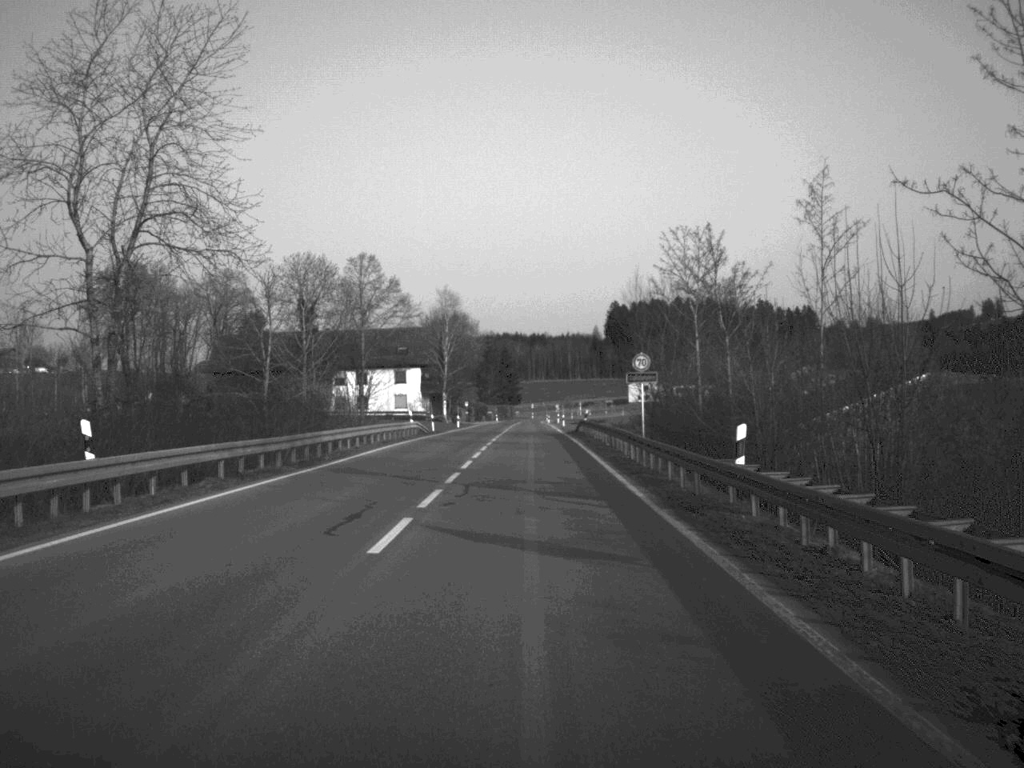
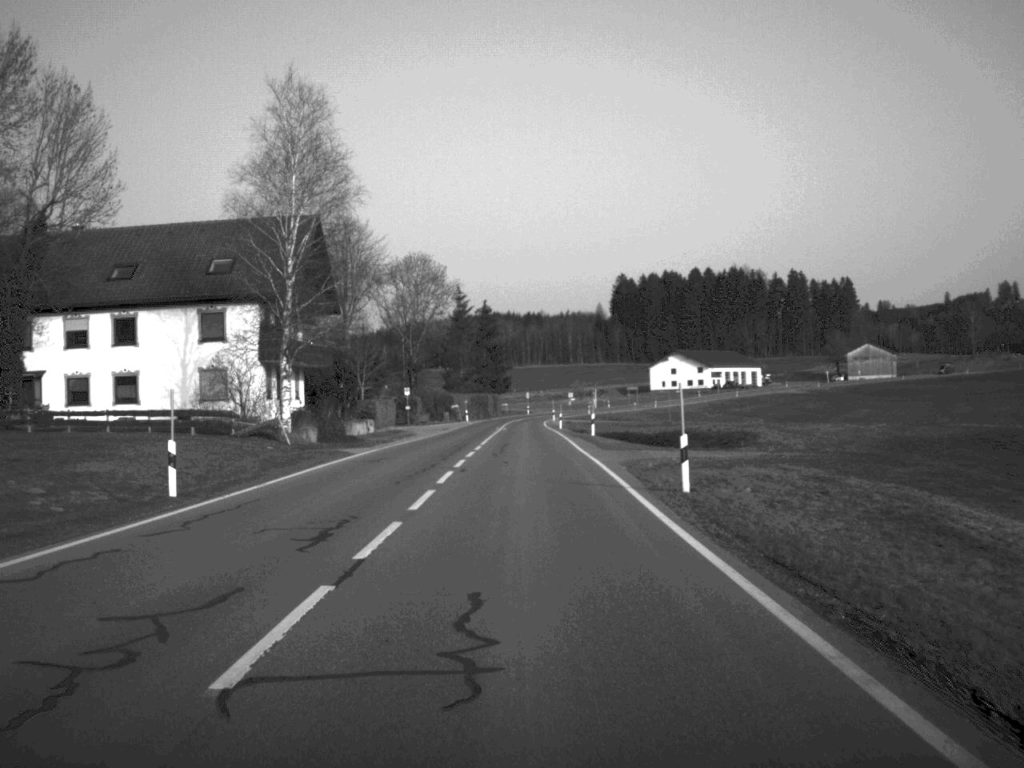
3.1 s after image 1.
(+0.3, +83.8) m; 0°
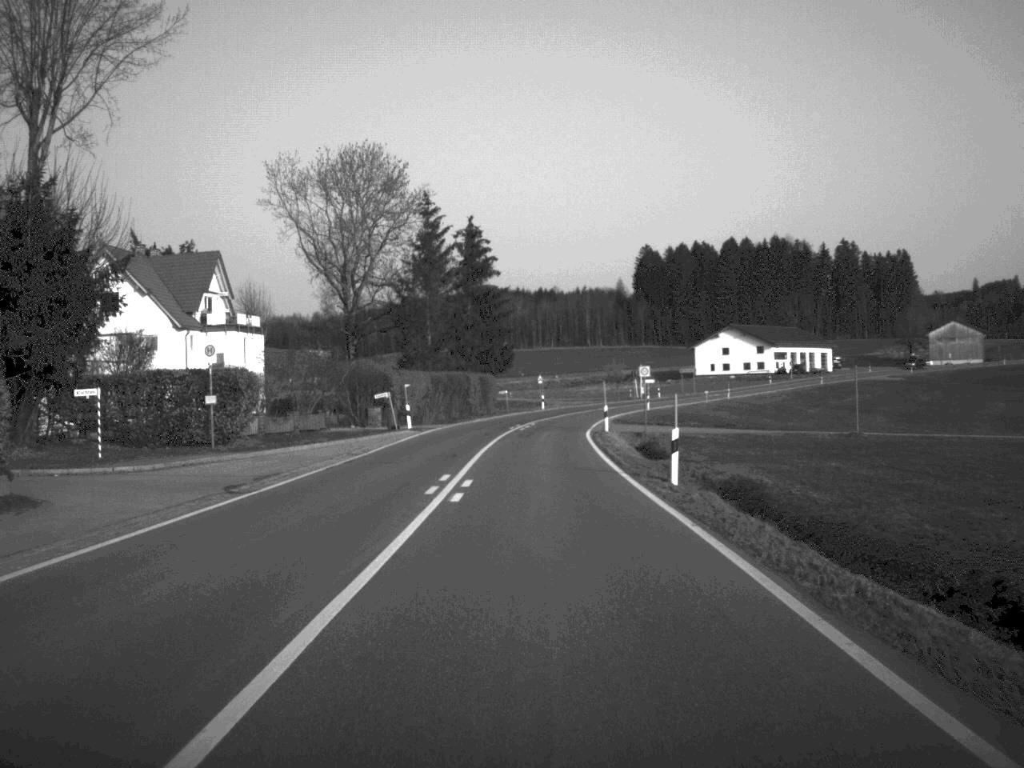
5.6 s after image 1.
(-0.2, +64.6) m; 0°
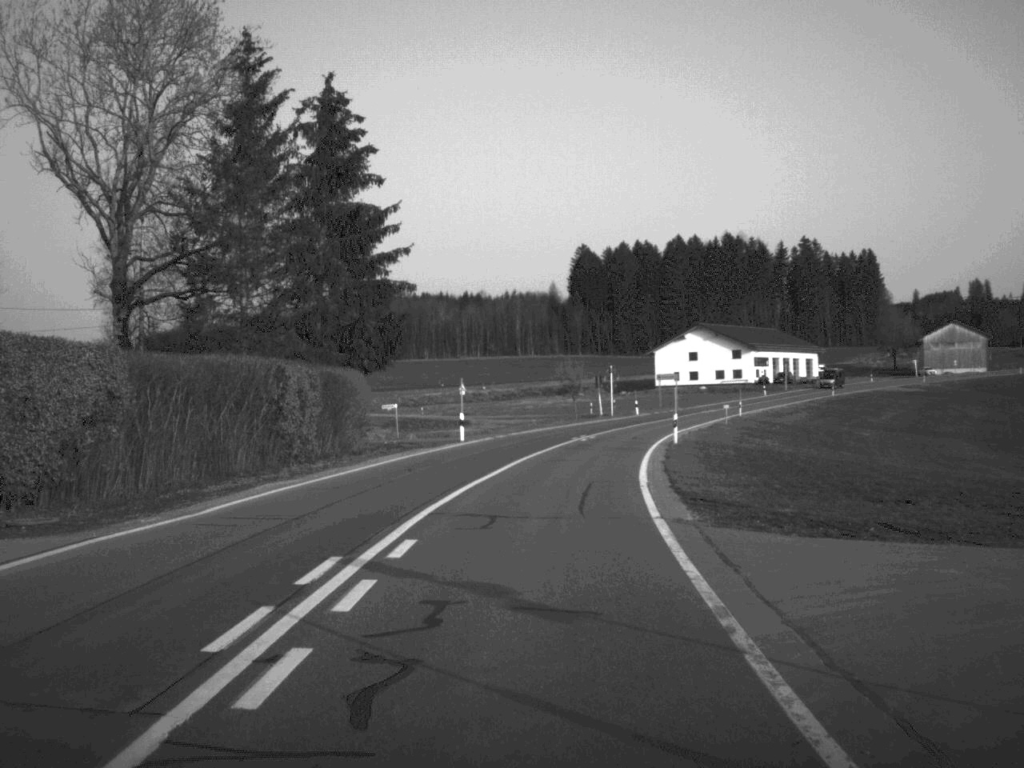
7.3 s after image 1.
(+0.9, +44.8) m; +4°
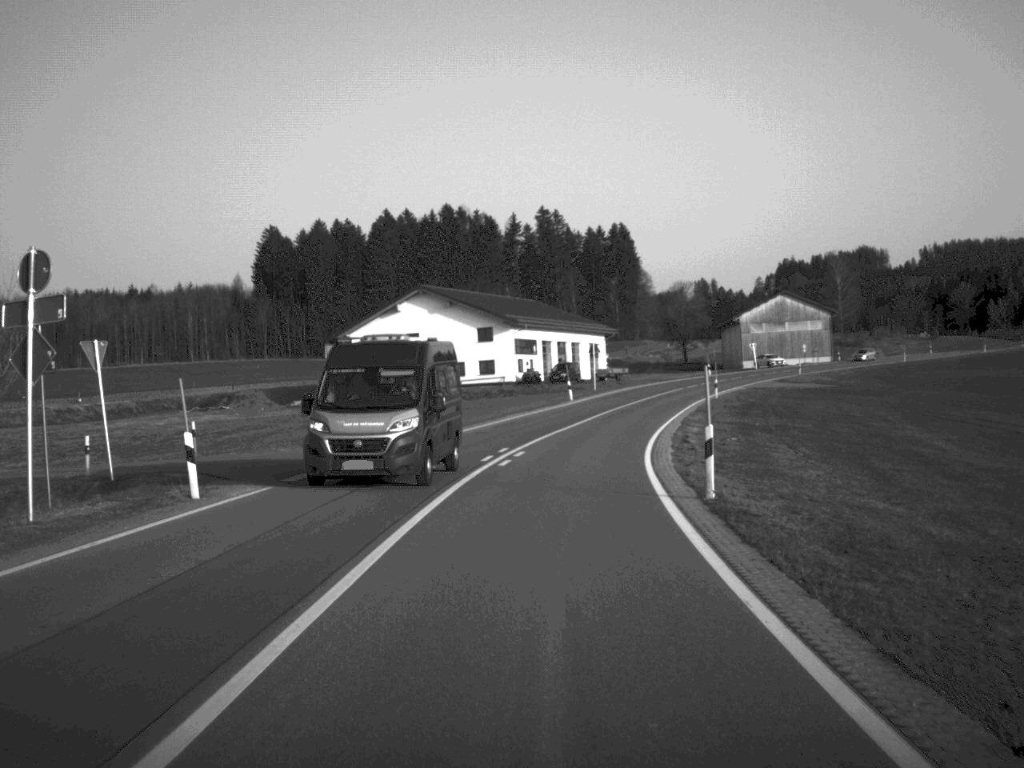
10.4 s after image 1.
(+8.8, +74.7) m; +13°
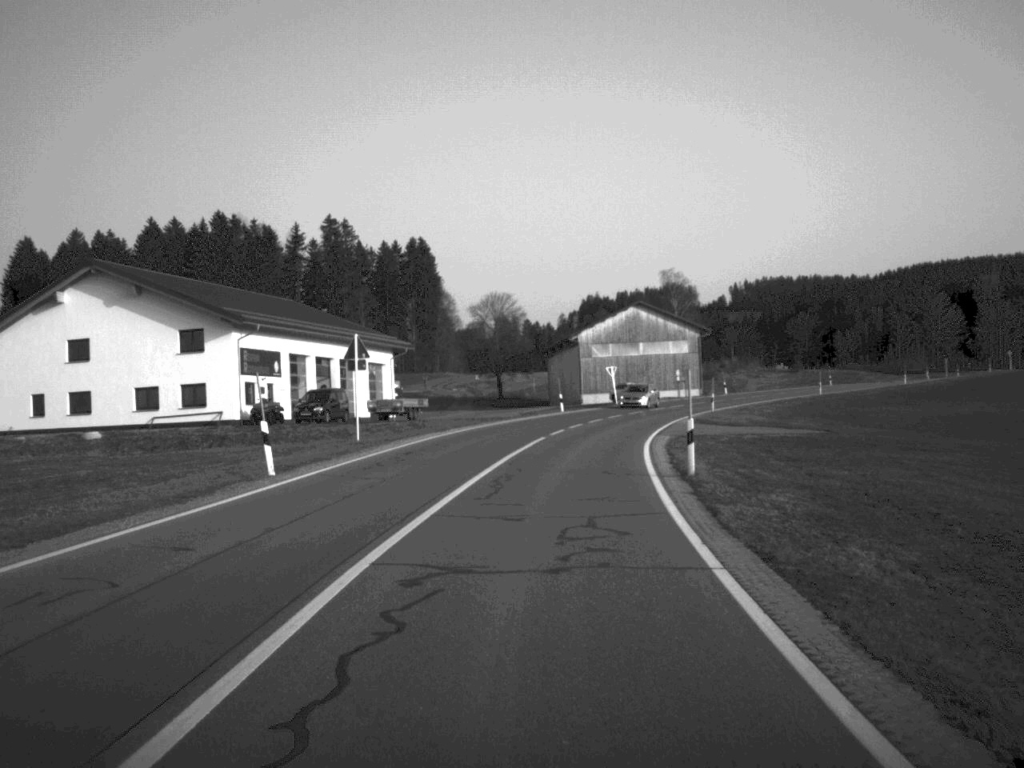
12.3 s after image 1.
(+3.4, +44.7) m; +9°
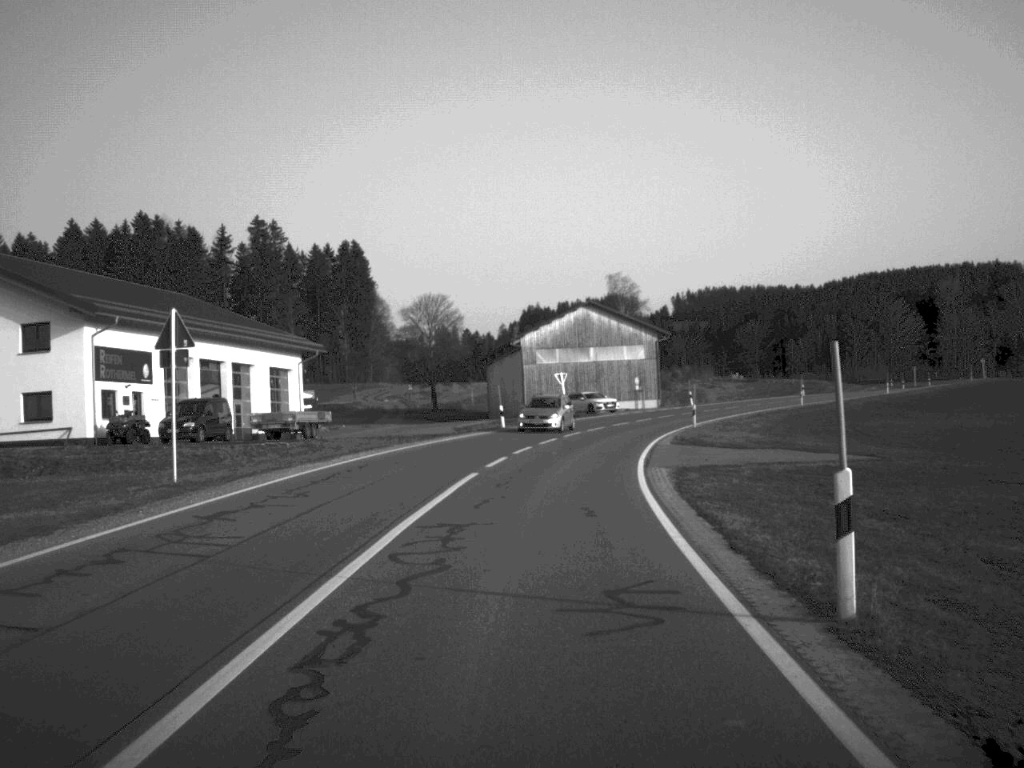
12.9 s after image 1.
(+0.3, +14.6) m; +3°
